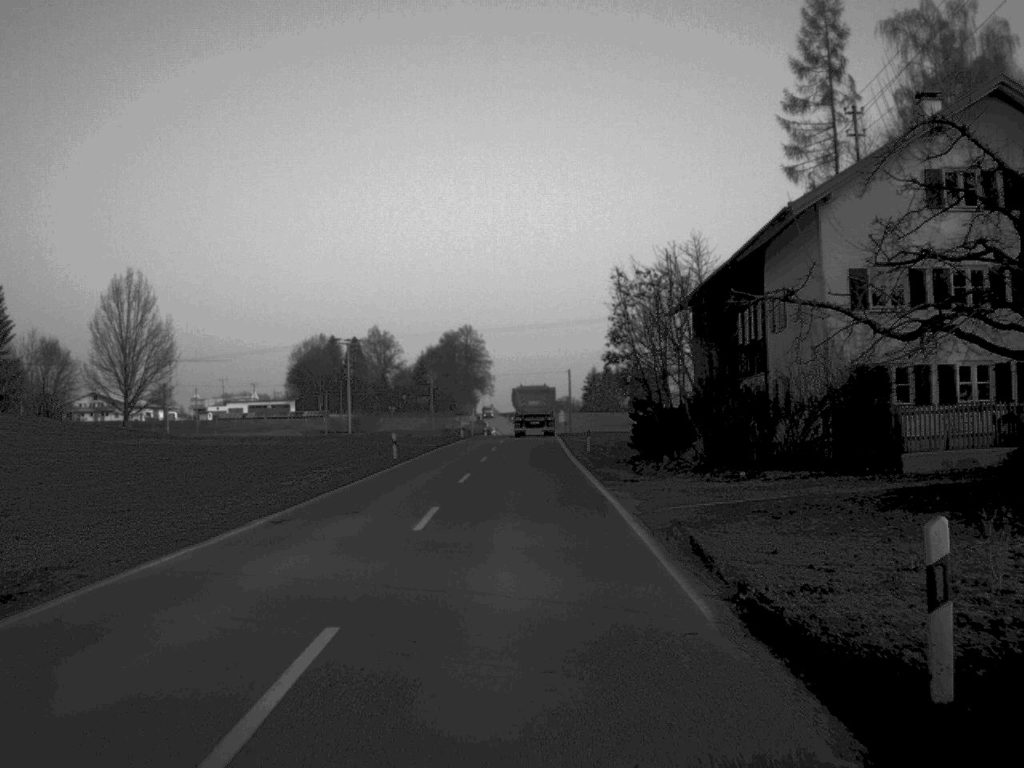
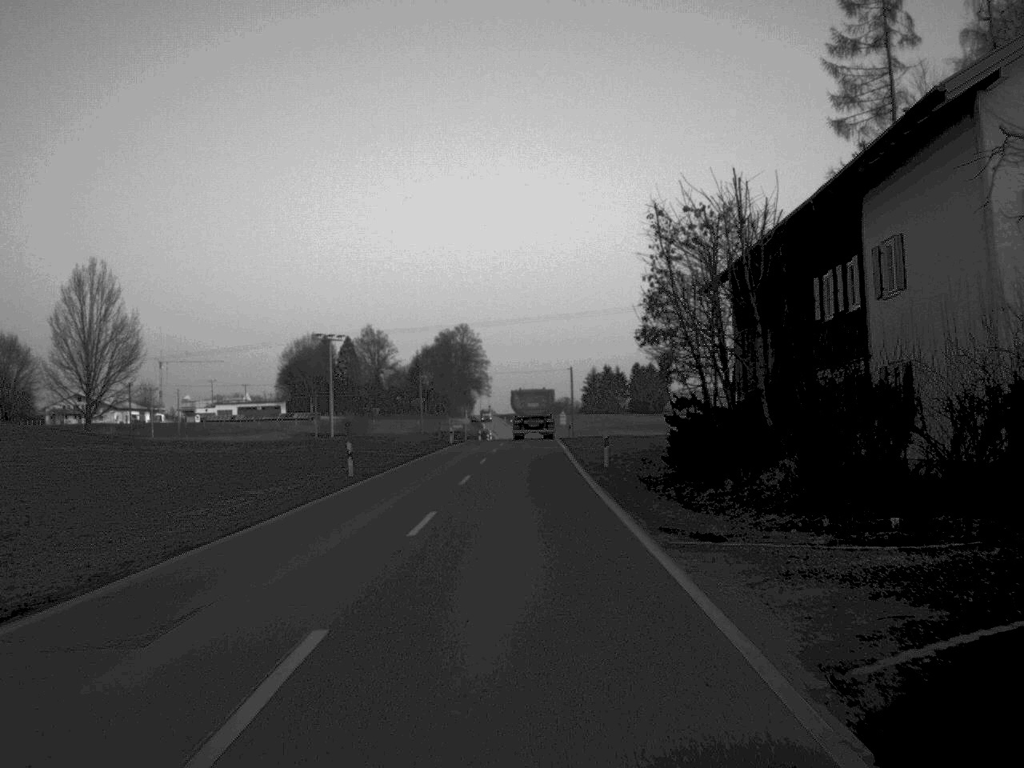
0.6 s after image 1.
(0.0, +11.4) m; 0°
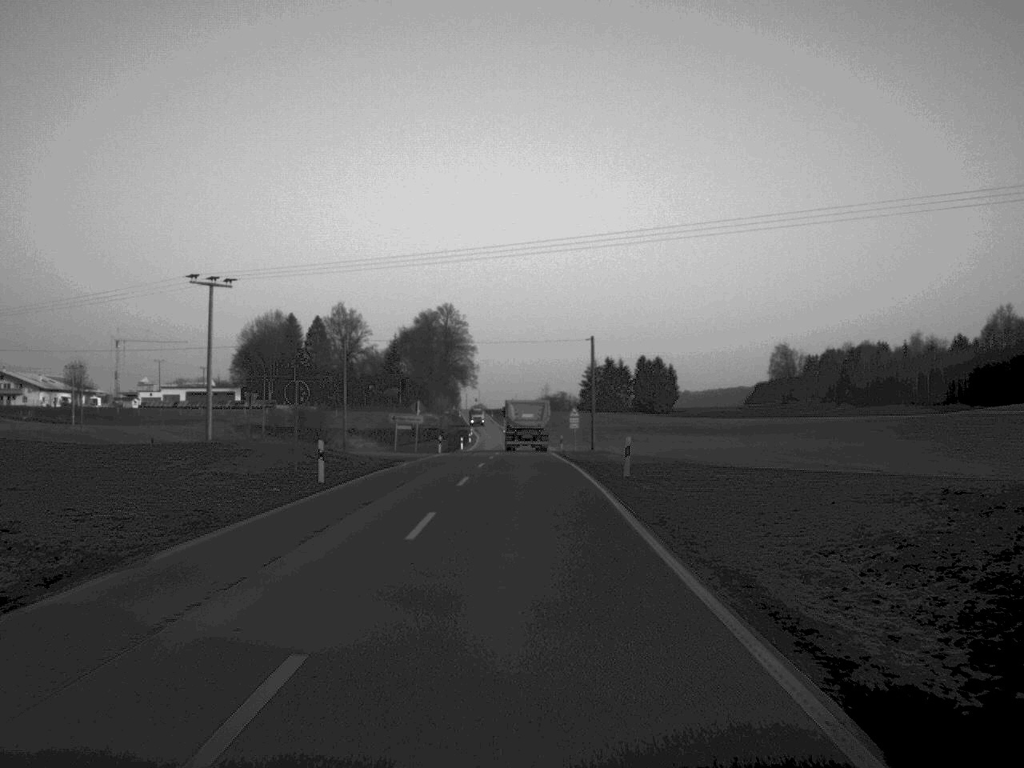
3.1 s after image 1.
(+0.1, +47.2) m; 0°
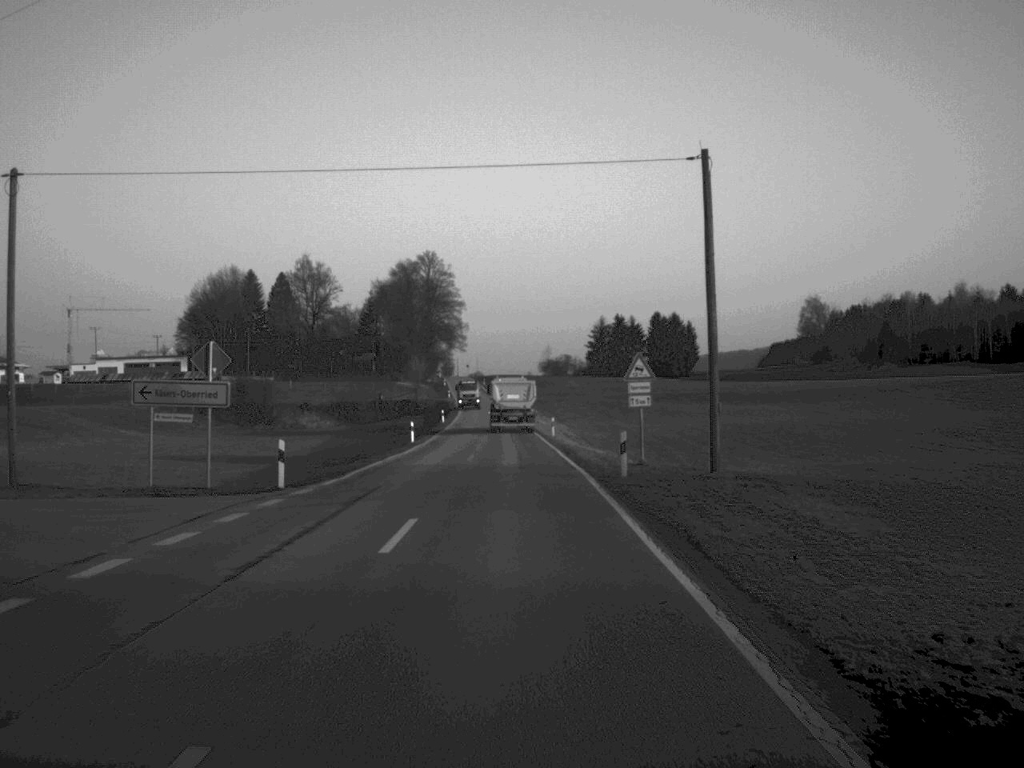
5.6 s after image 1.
(+0.1, +48.4) m; 0°
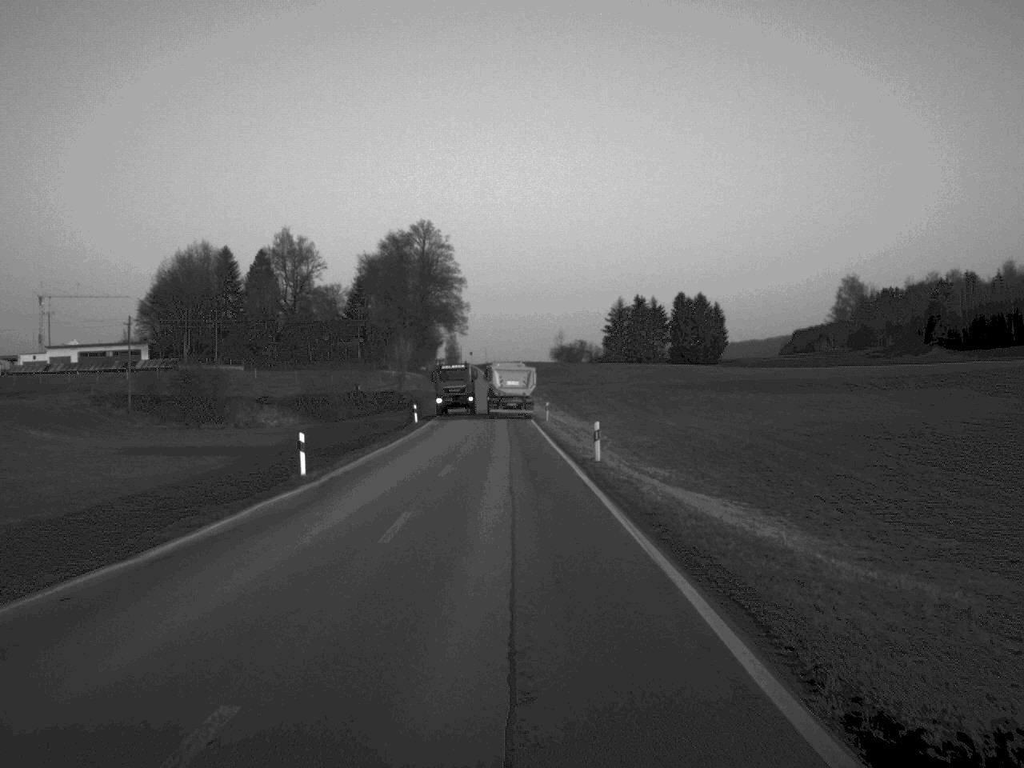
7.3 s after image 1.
(-0.1, +33.8) m; 0°
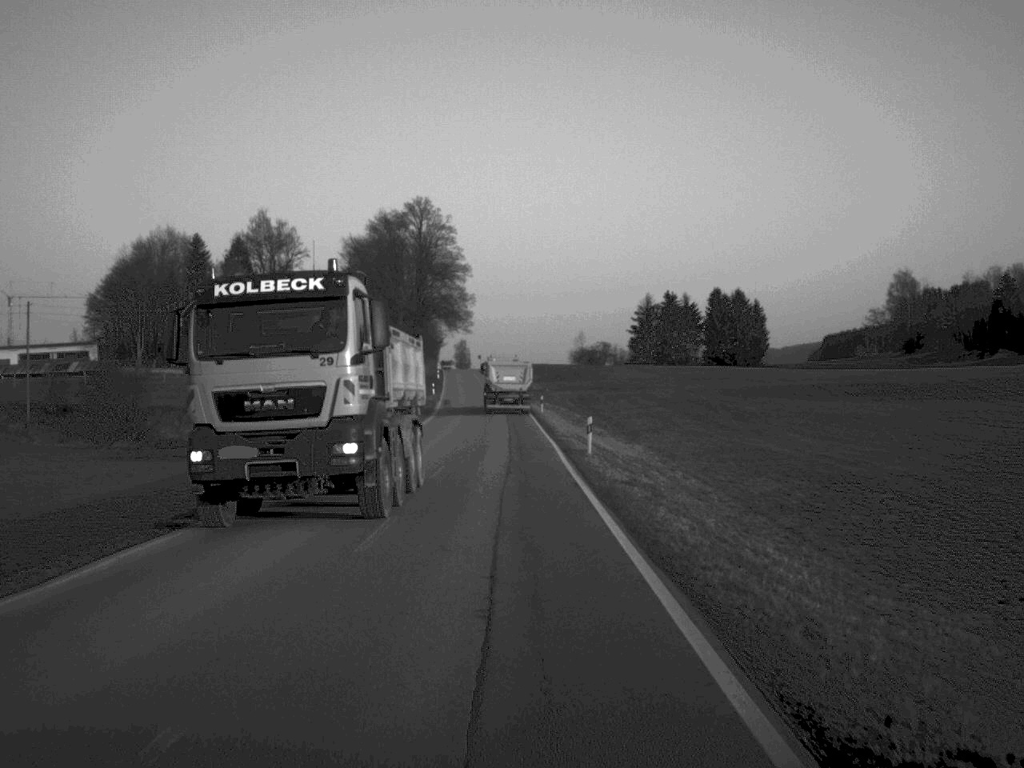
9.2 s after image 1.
(-0.2, +35.5) m; -1°
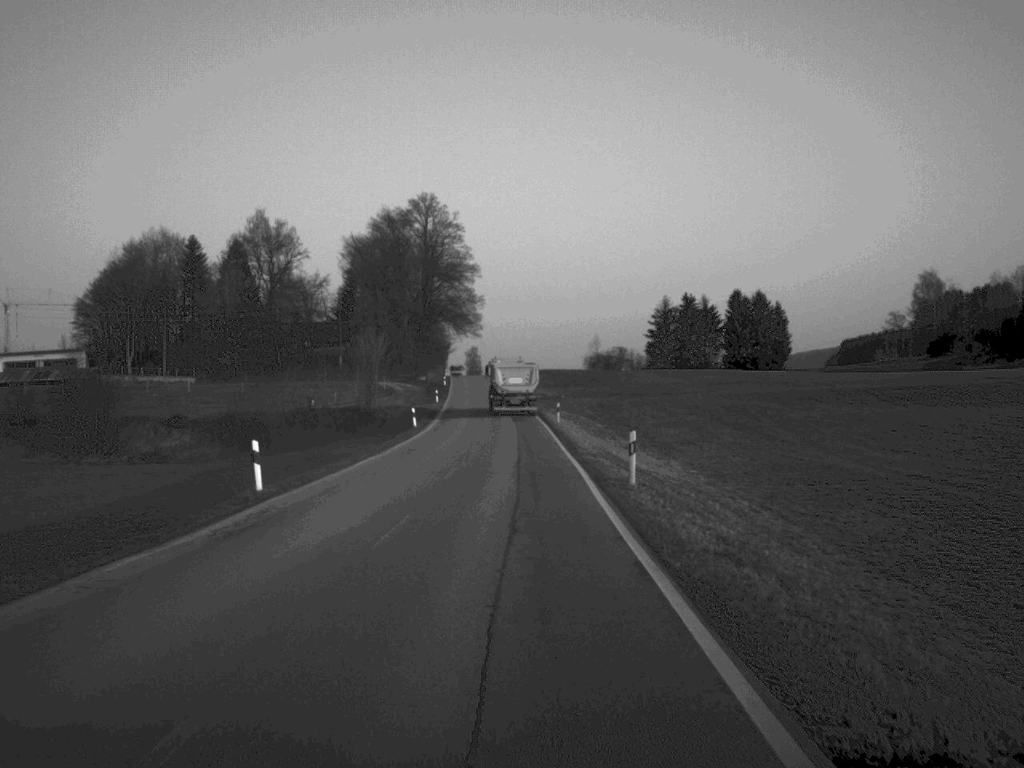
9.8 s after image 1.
(-0.1, +10.9) m; -1°
